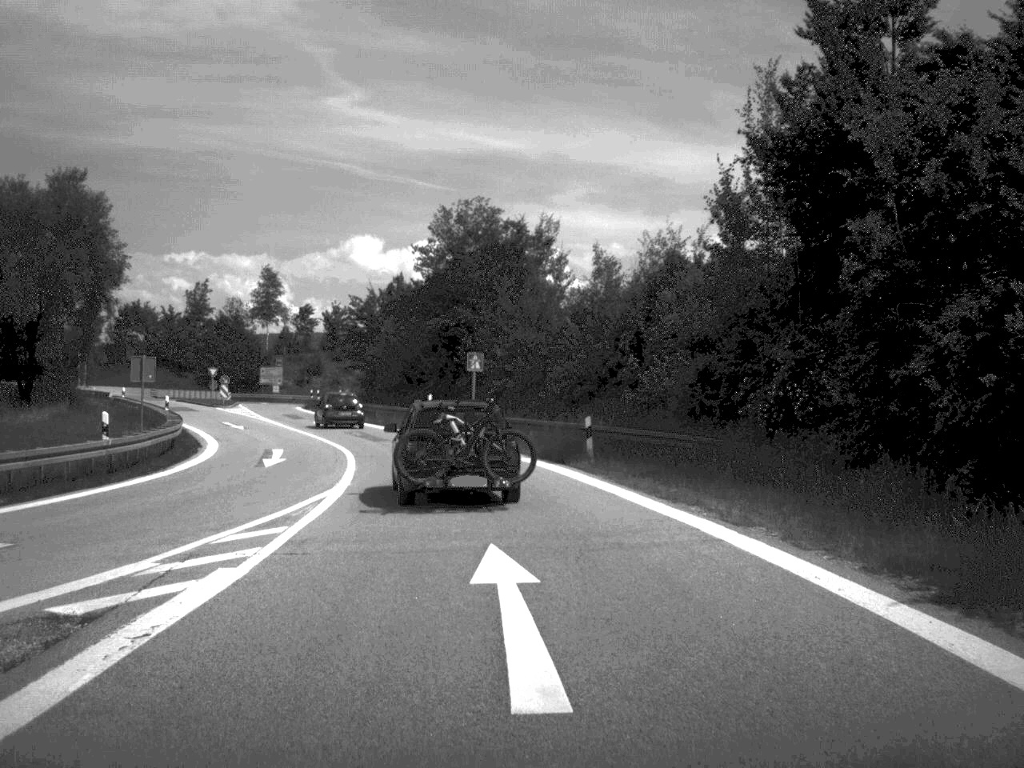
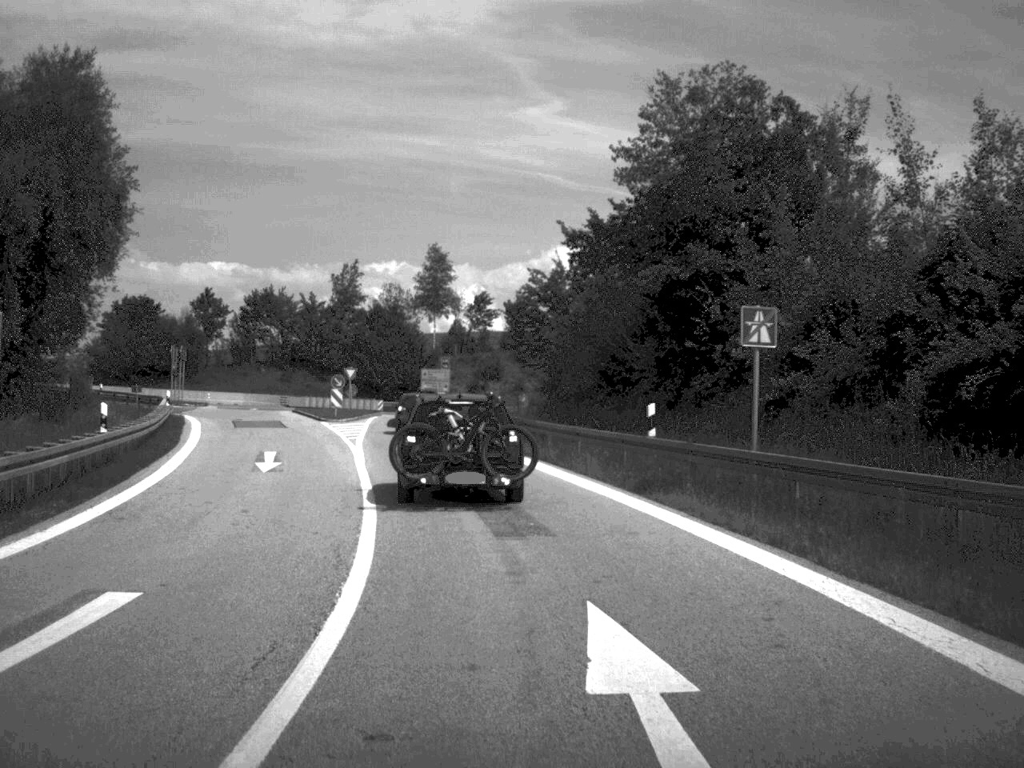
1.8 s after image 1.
(-2.0, +25.8) m; -9°
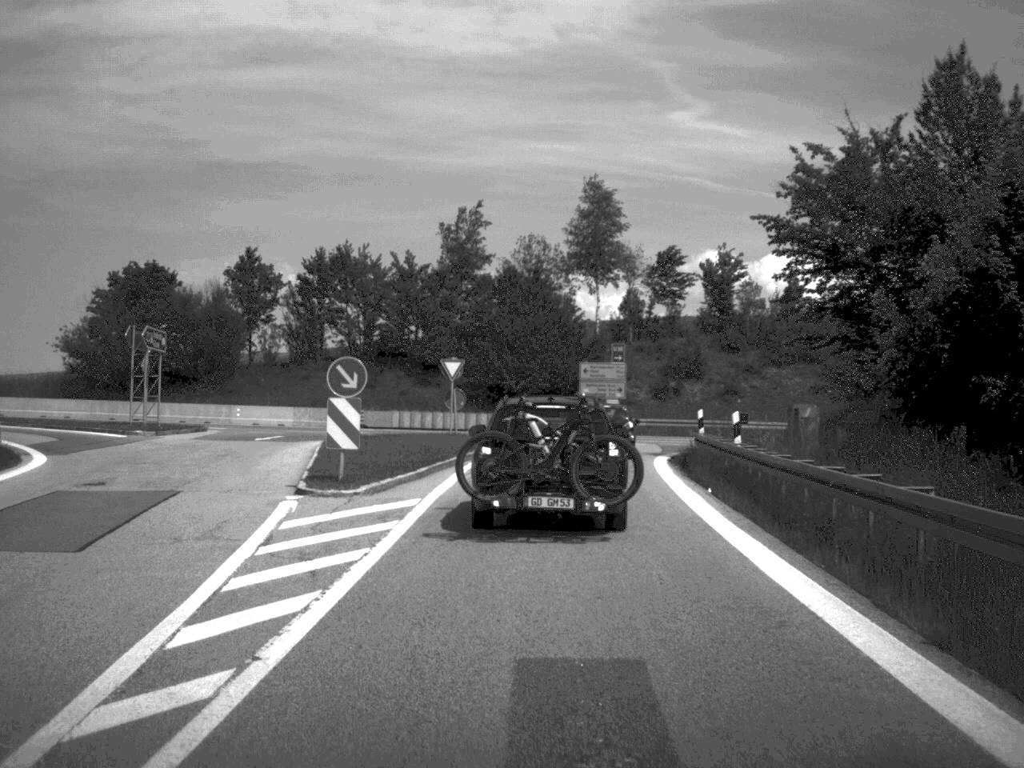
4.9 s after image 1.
(-2.9, +35.9) m; -7°
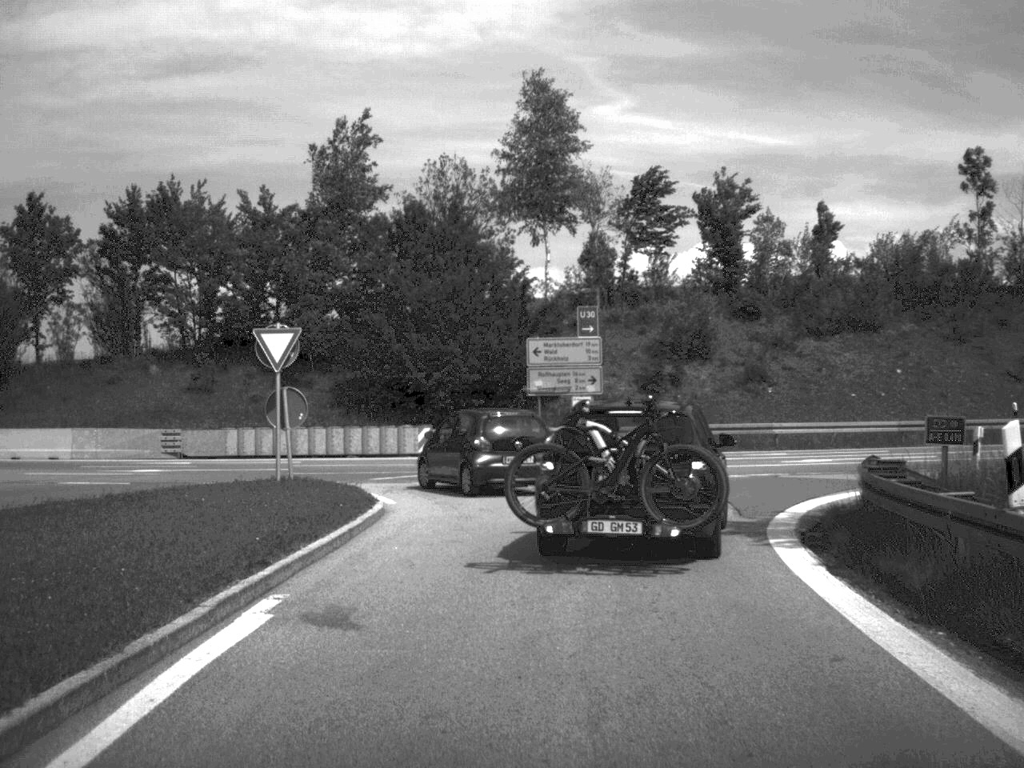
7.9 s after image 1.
(+0.4, +22.5) m; +3°
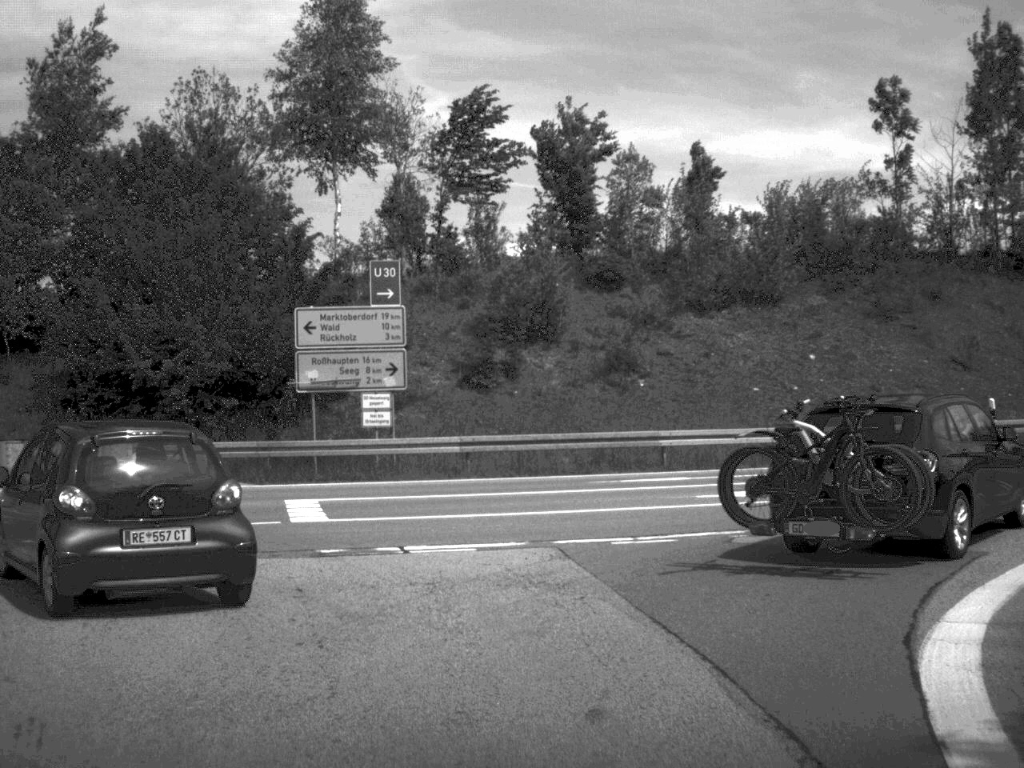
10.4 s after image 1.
(+0.7, +12.0) m; +8°
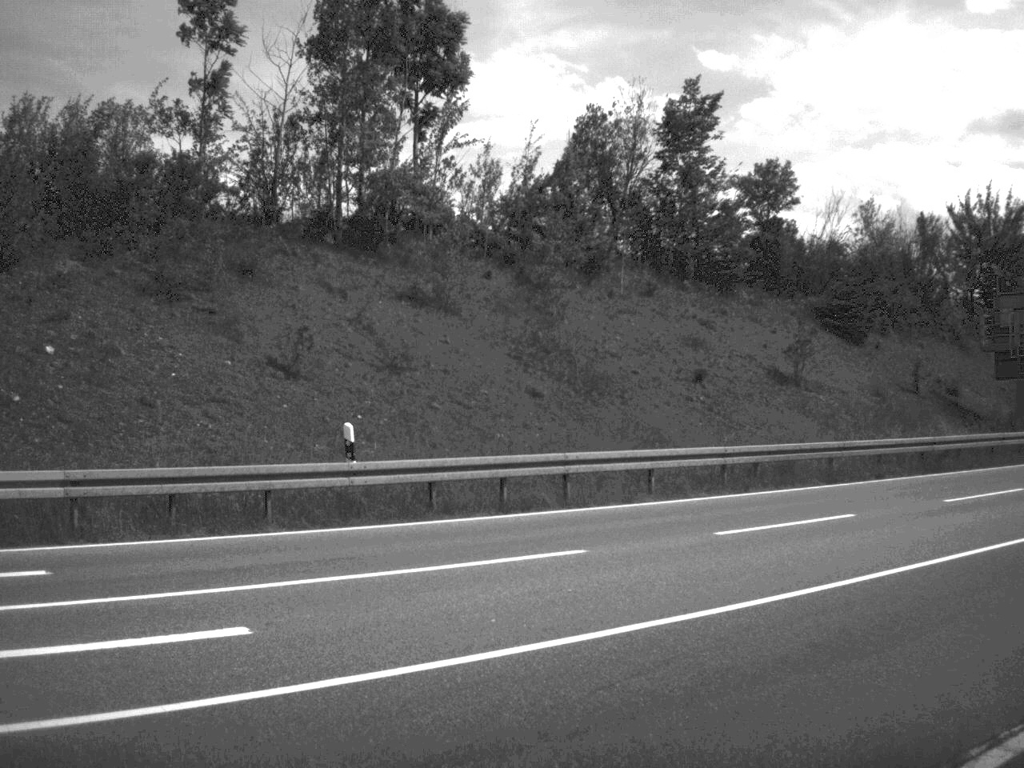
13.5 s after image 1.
(+2.8, +12.2) m; +32°
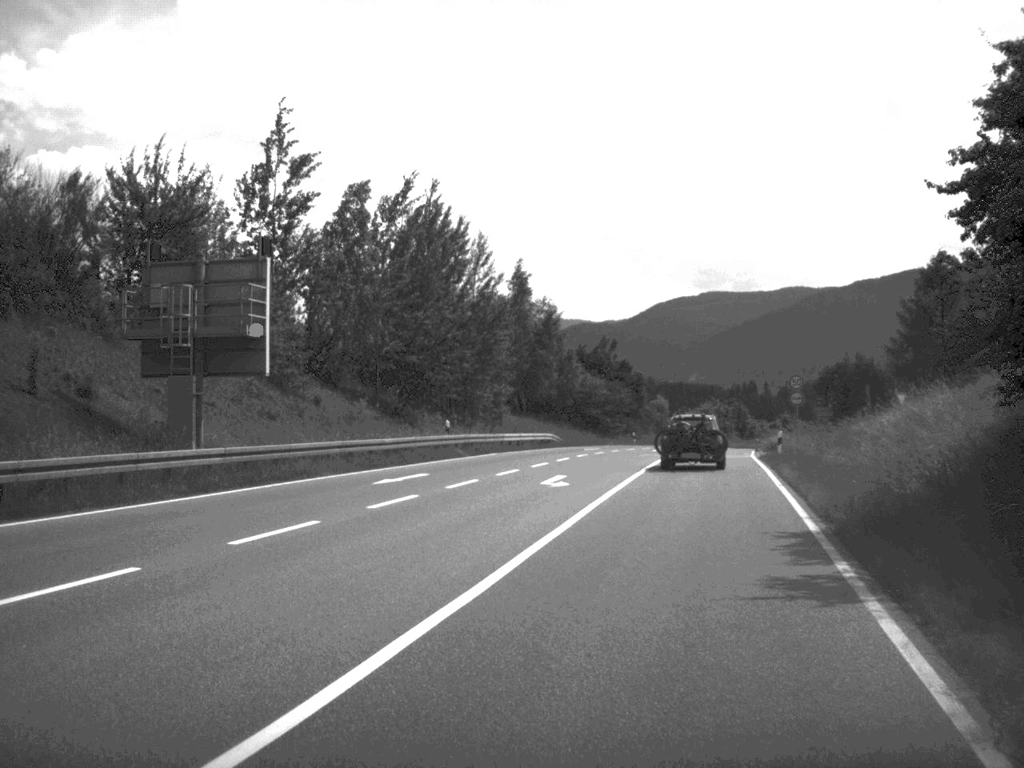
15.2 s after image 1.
(+3.6, +9.8) m; +36°
